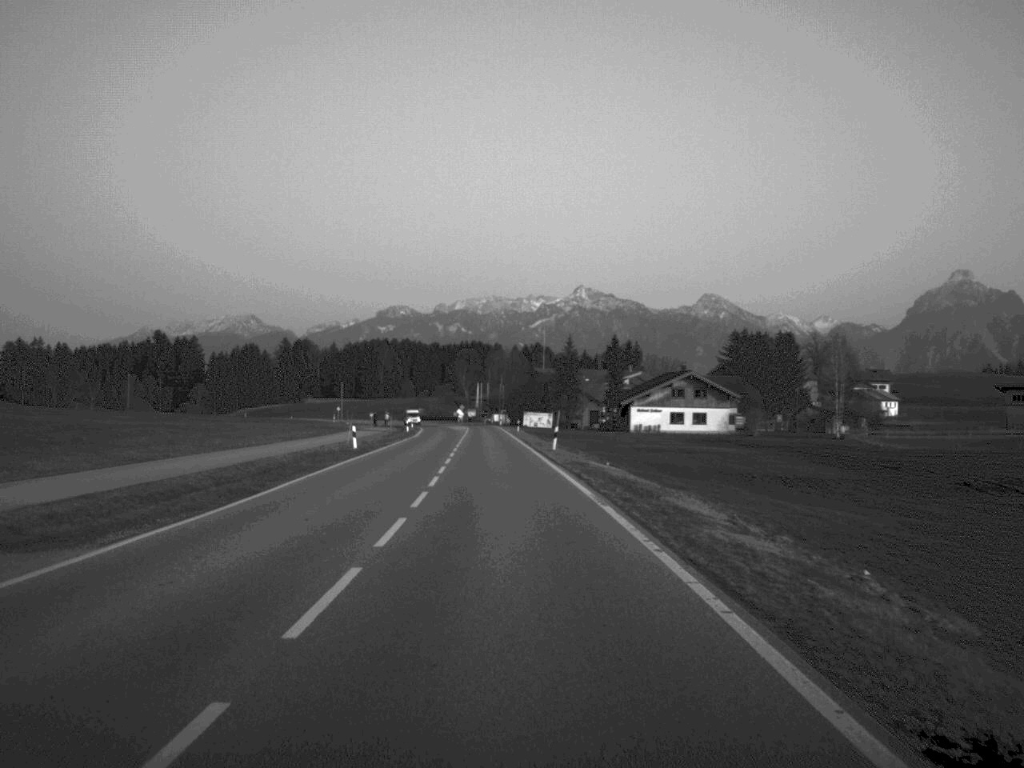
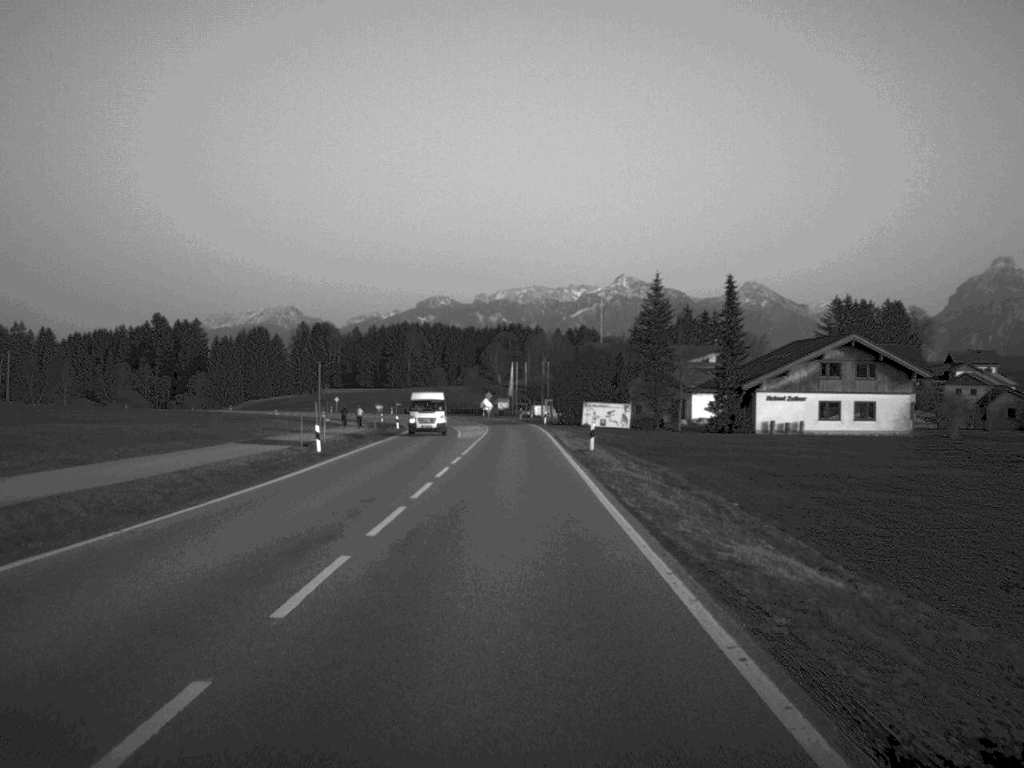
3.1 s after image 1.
(-1.2, +59.3) m; -2°
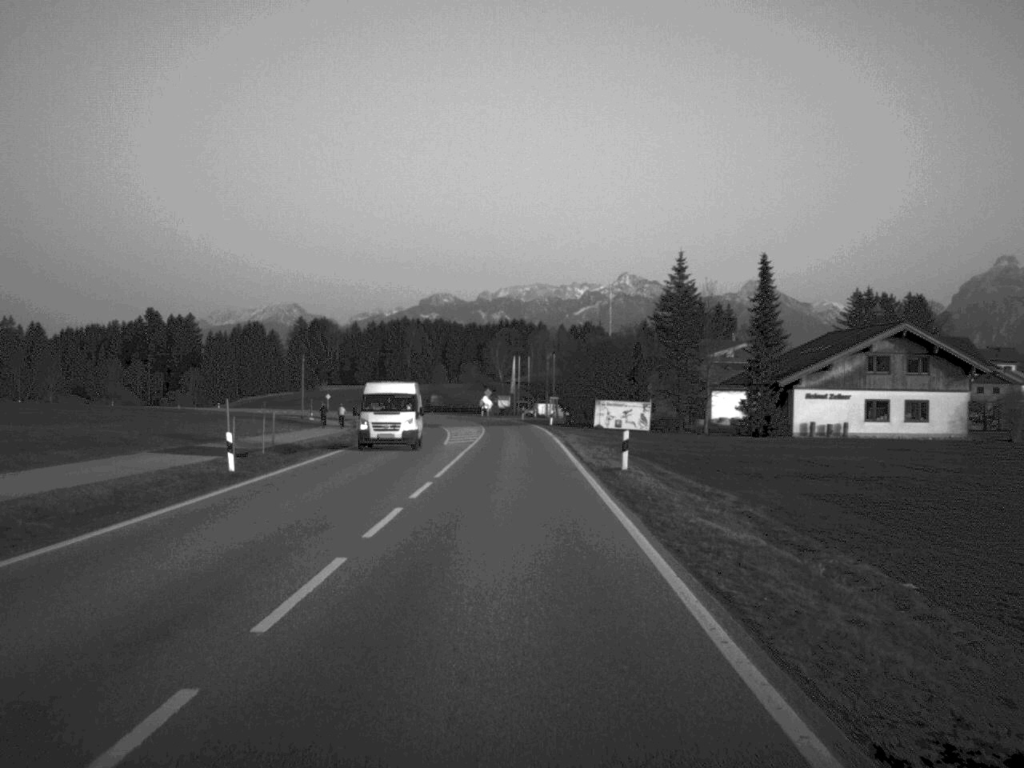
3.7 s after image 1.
(0.0, +12.4) m; 0°
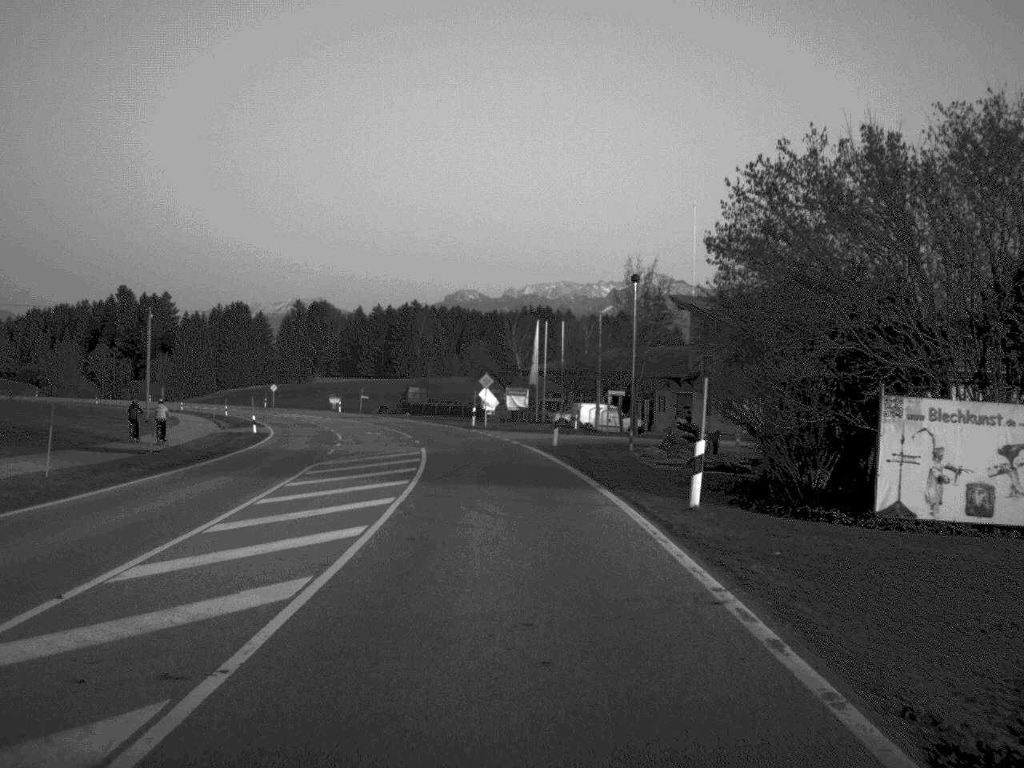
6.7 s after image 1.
(-0.3, +60.4) m; -1°
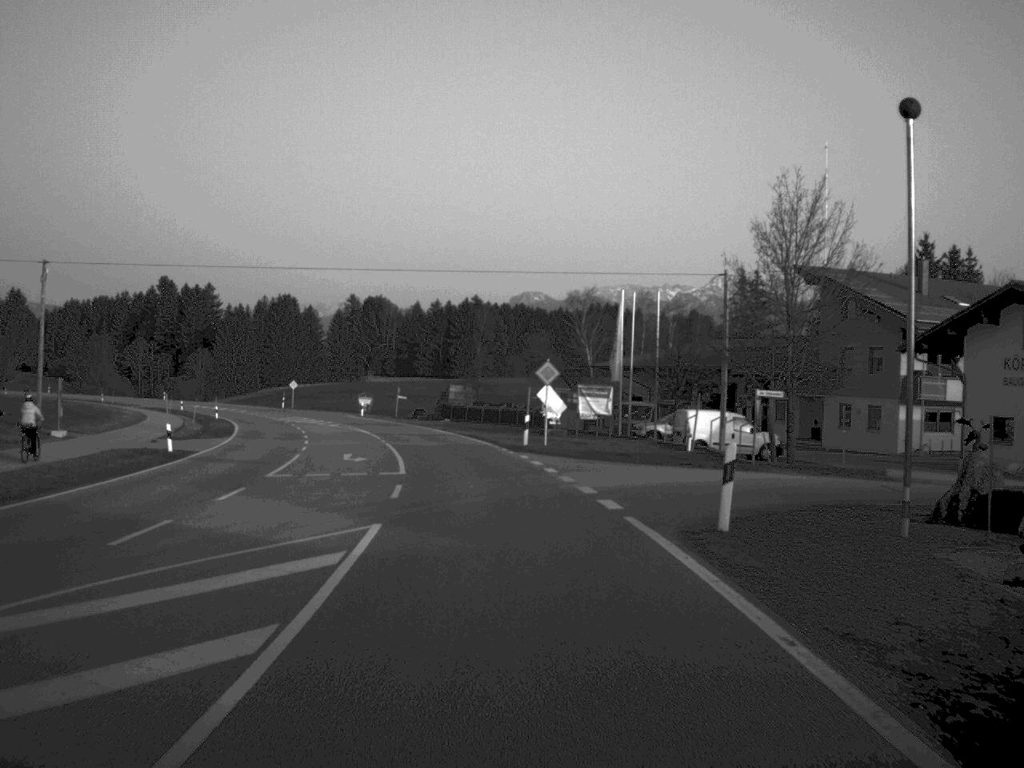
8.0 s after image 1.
(-0.6, +24.7) m; -3°
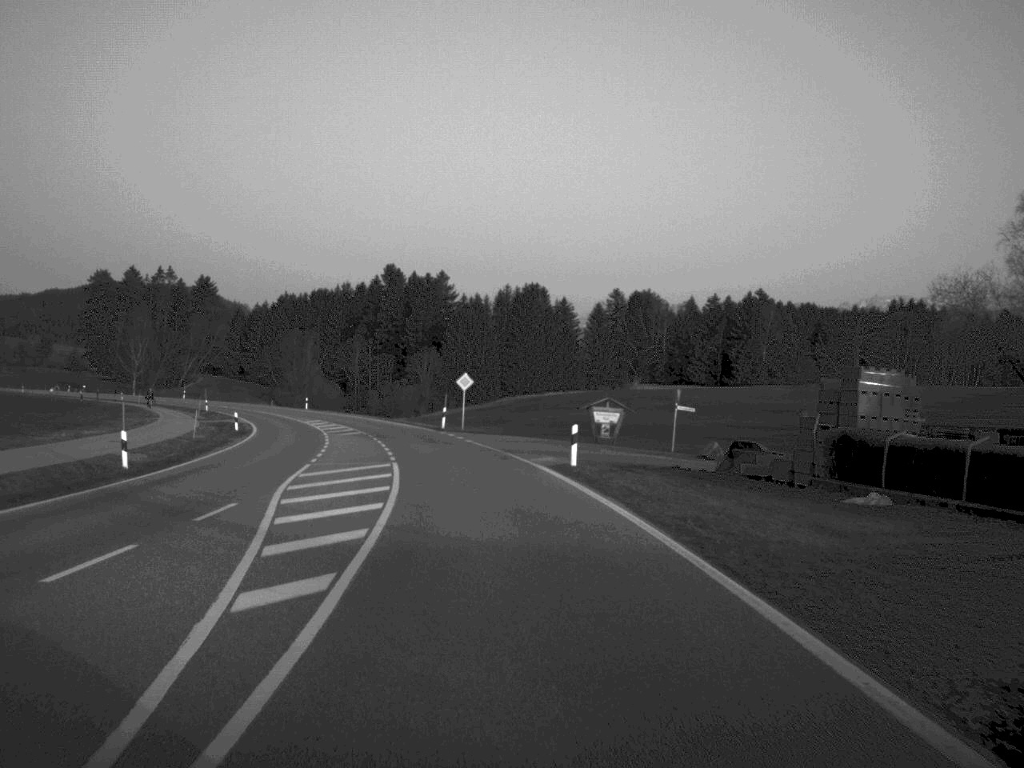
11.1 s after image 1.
(-6.1, +60.5) m; -12°
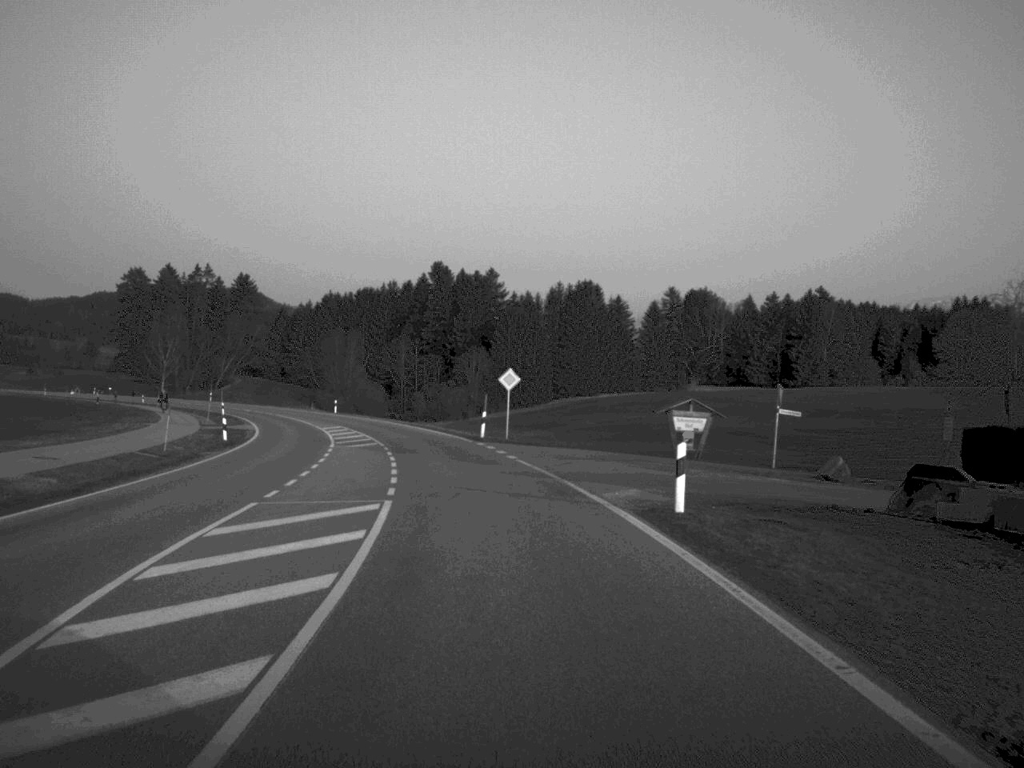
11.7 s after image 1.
(-0.2, +11.8) m; -2°
